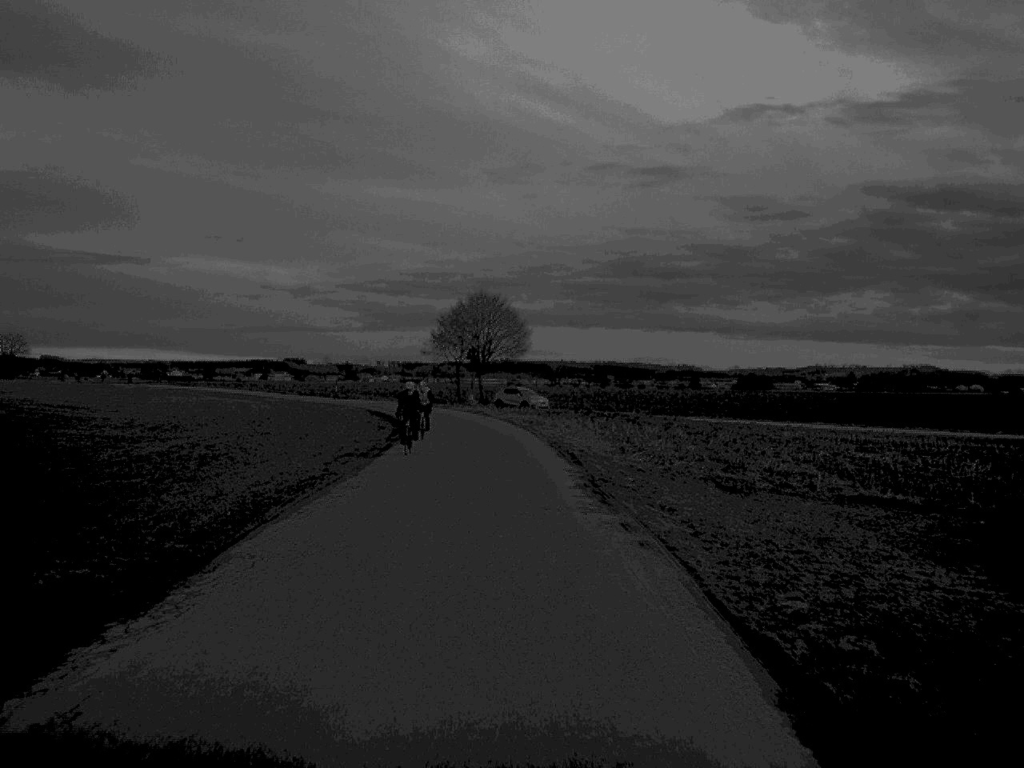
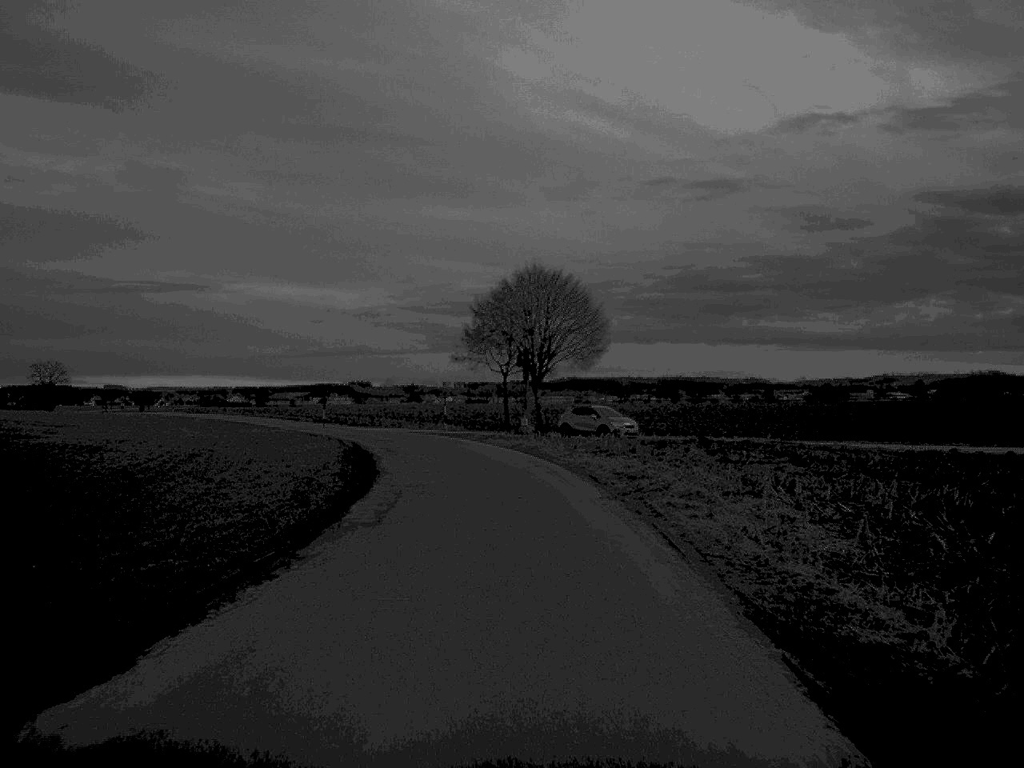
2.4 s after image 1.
(-0.5, +26.0) m; -3°
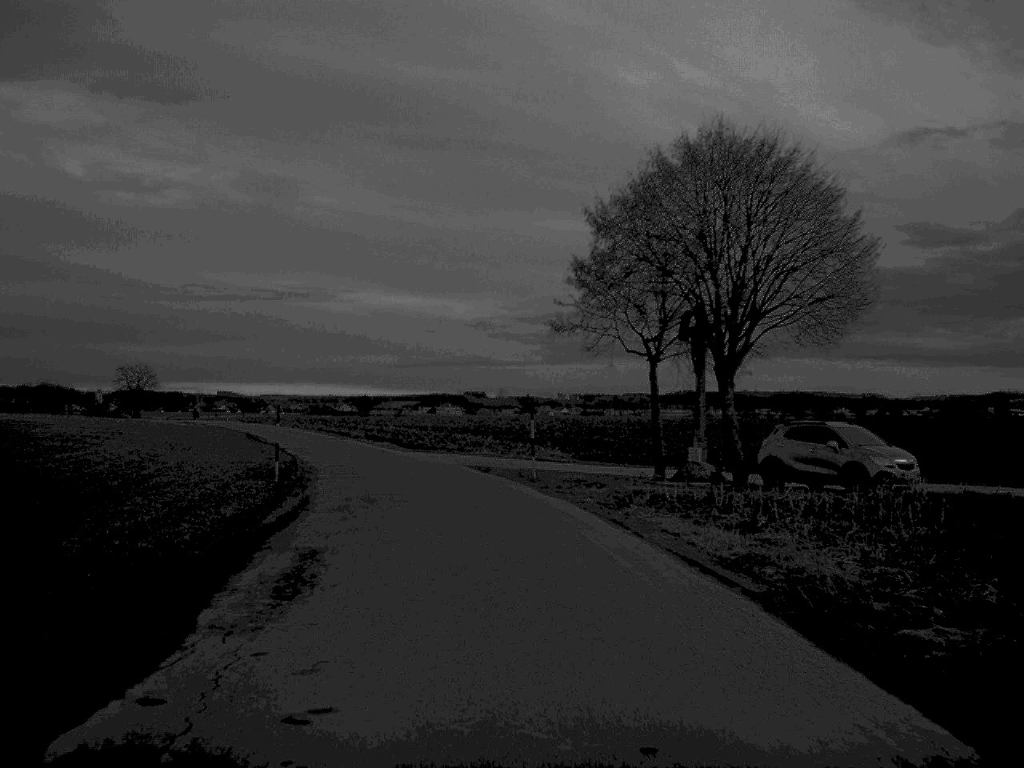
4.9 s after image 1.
(-1.1, +29.9) m; -5°
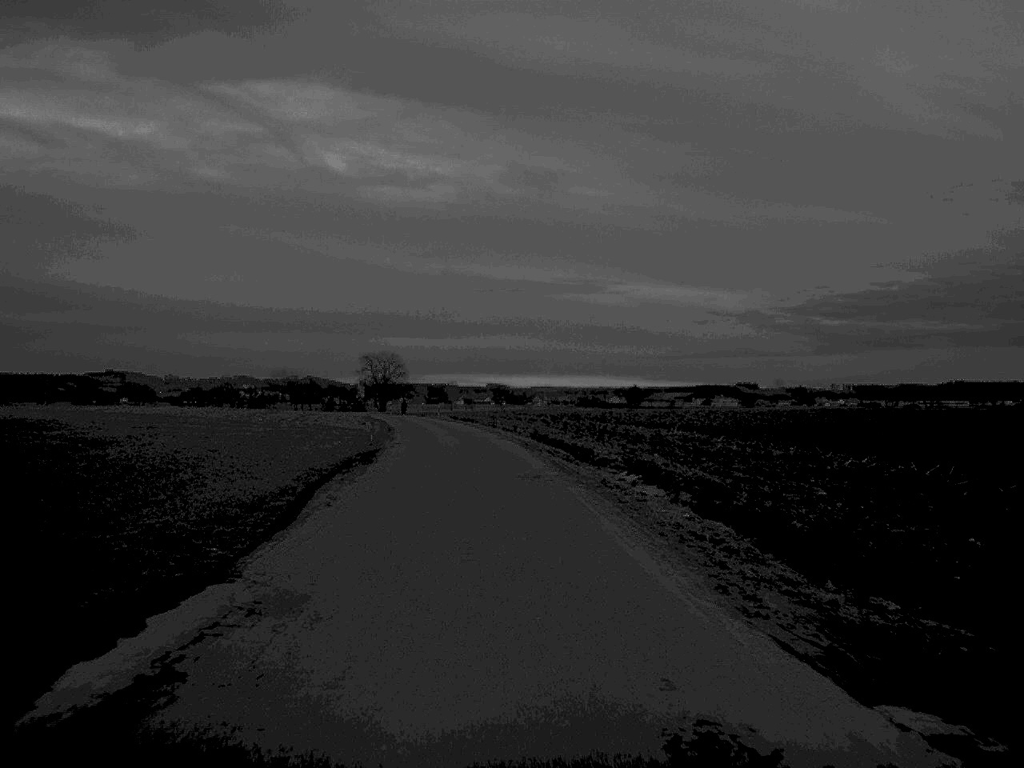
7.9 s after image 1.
(-4.7, +42.2) m; -12°
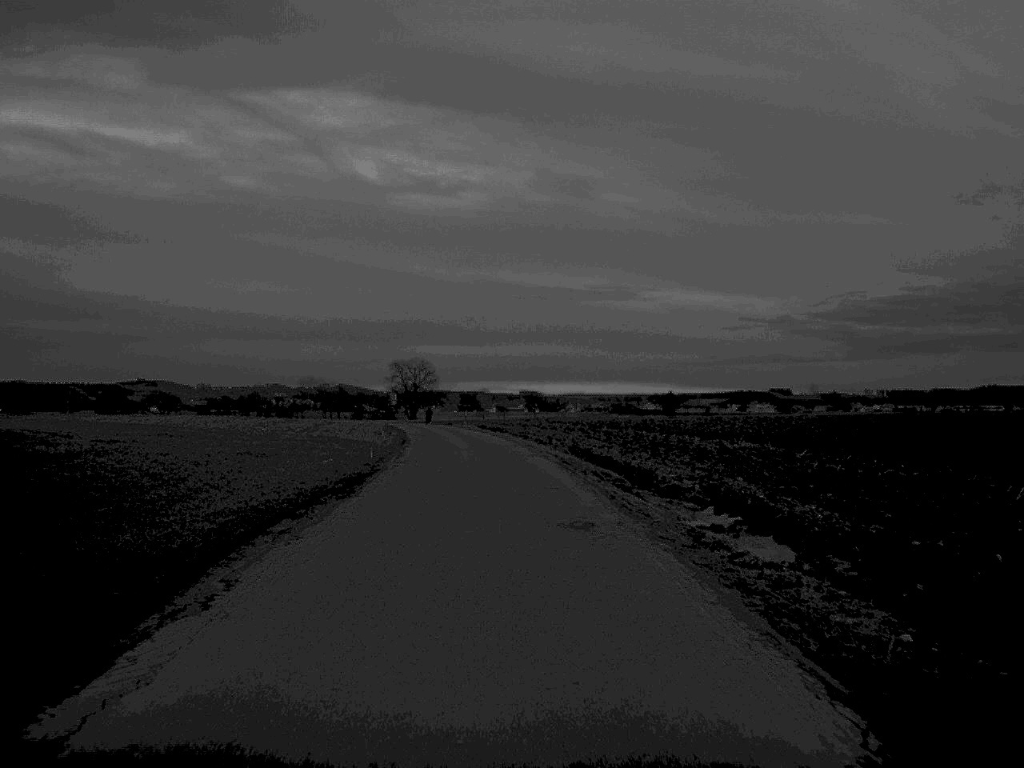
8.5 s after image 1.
(-0.1, +9.2) m; -1°
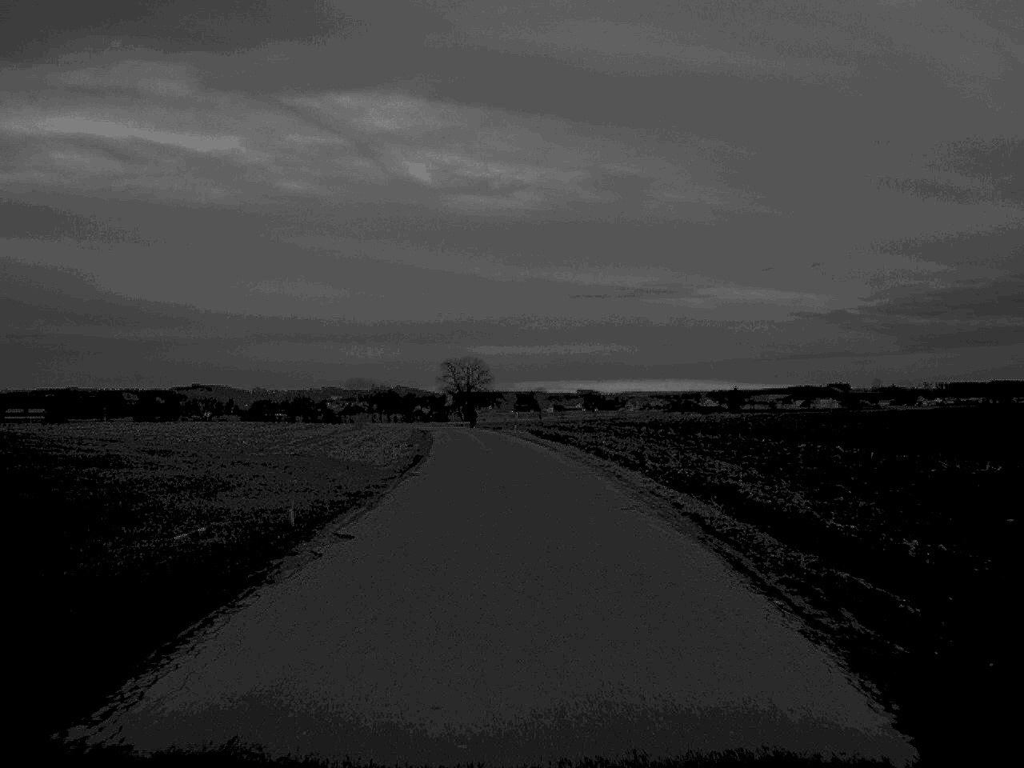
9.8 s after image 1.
(-0.4, +19.5) m; -2°
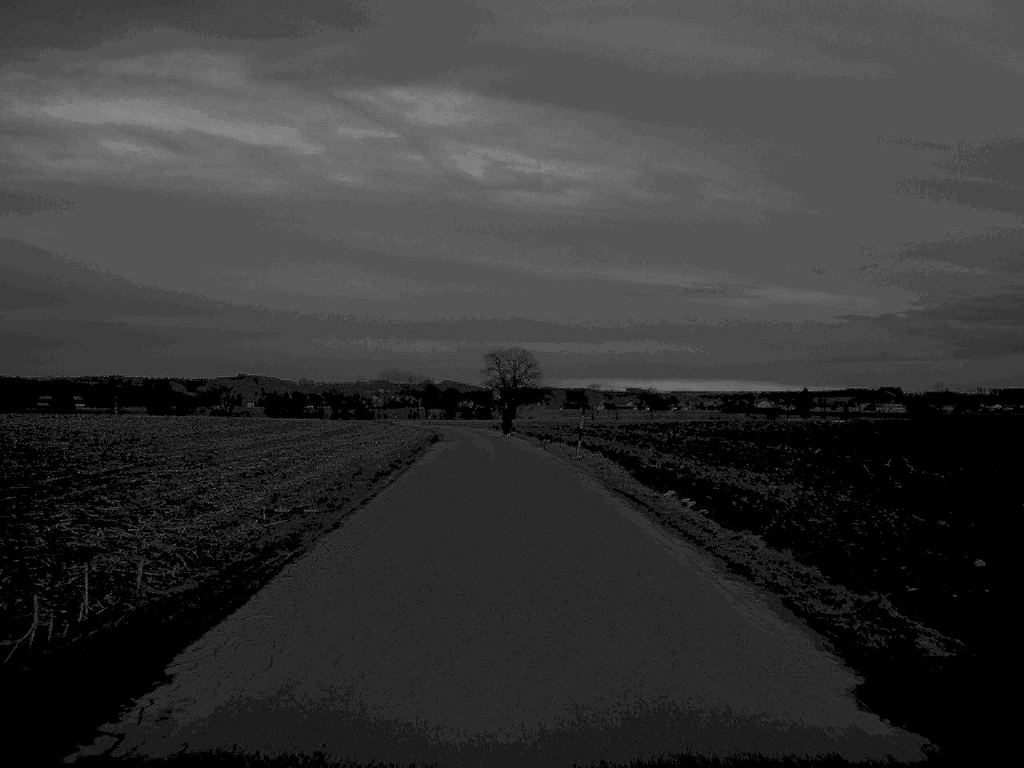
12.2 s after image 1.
(-0.7, +35.7) m; -2°
